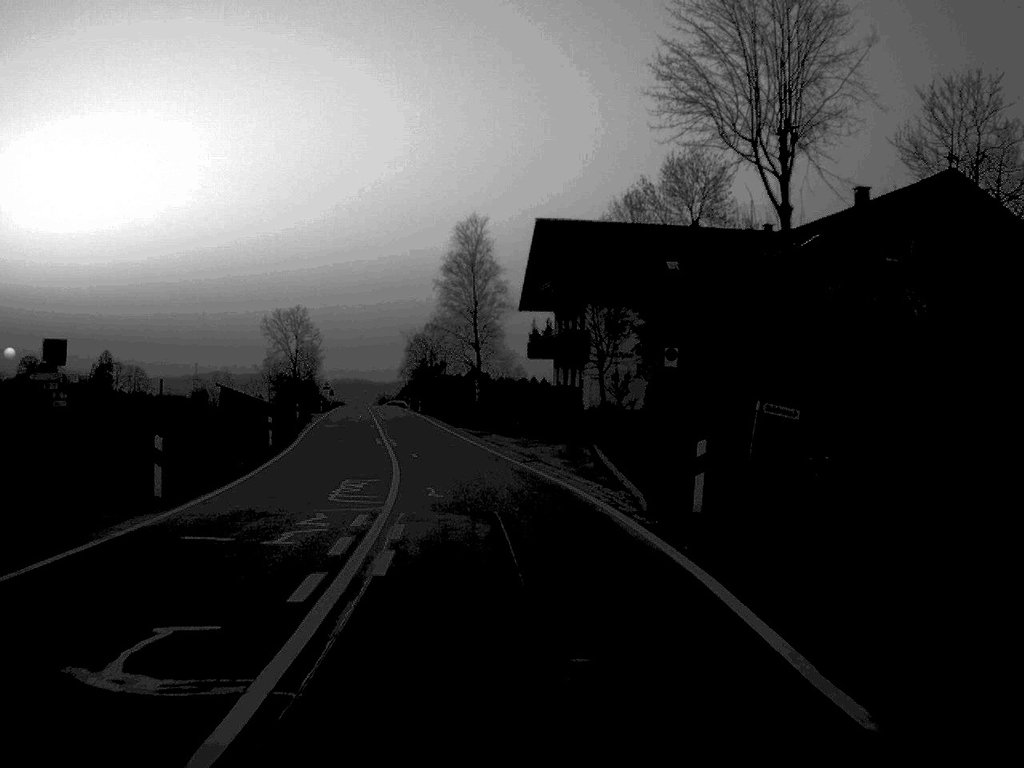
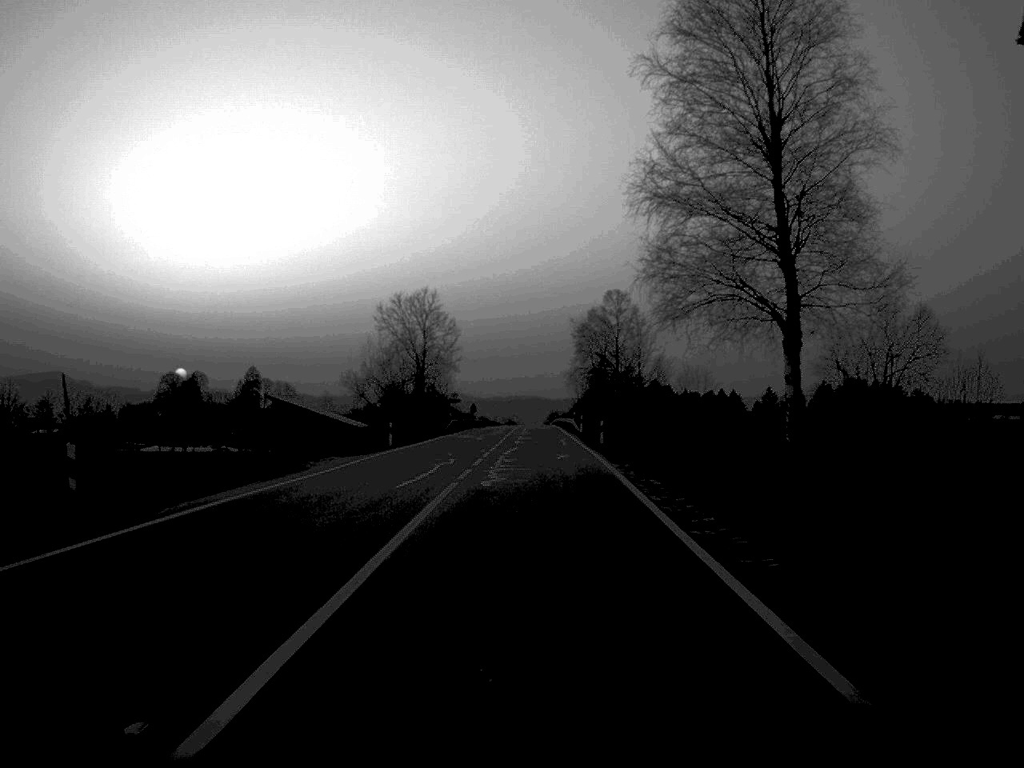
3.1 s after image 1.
(-5.0, +59.9) m; -8°
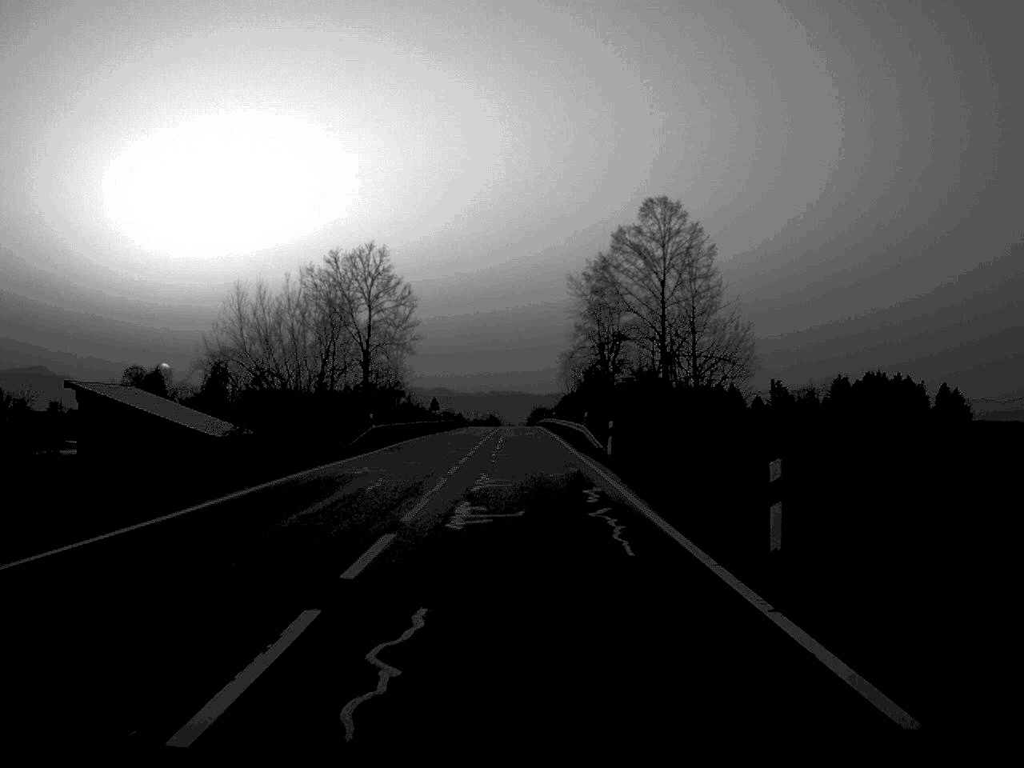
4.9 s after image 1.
(+0.3, +39.1) m; +1°
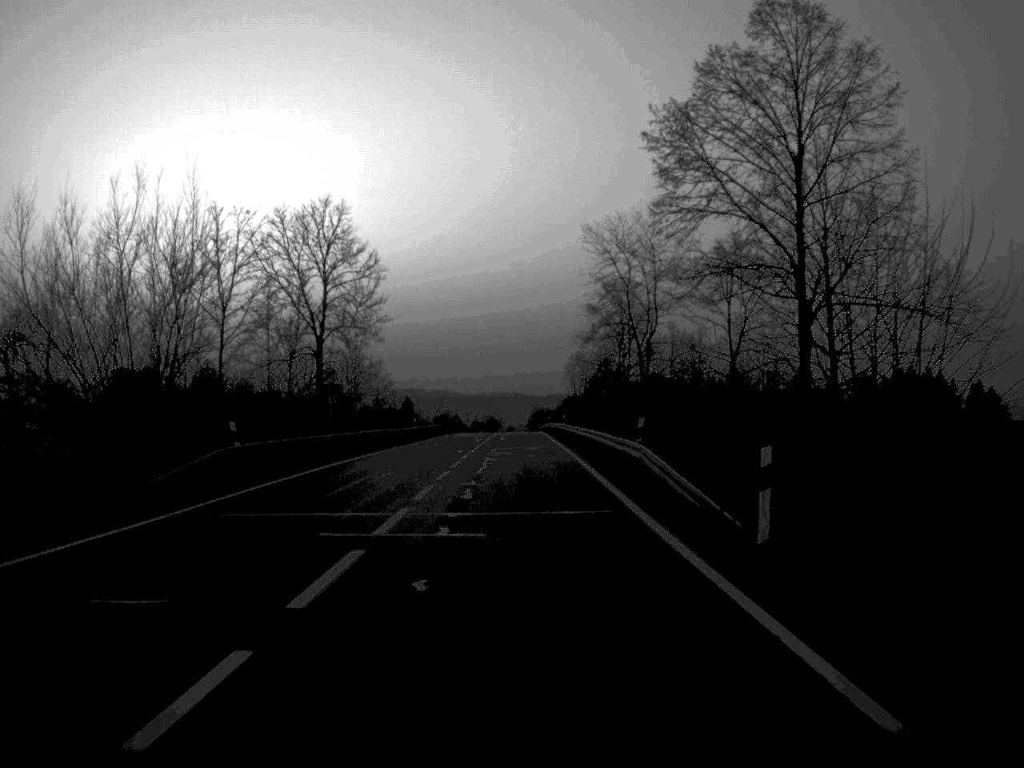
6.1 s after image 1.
(0.0, +25.6) m; 0°
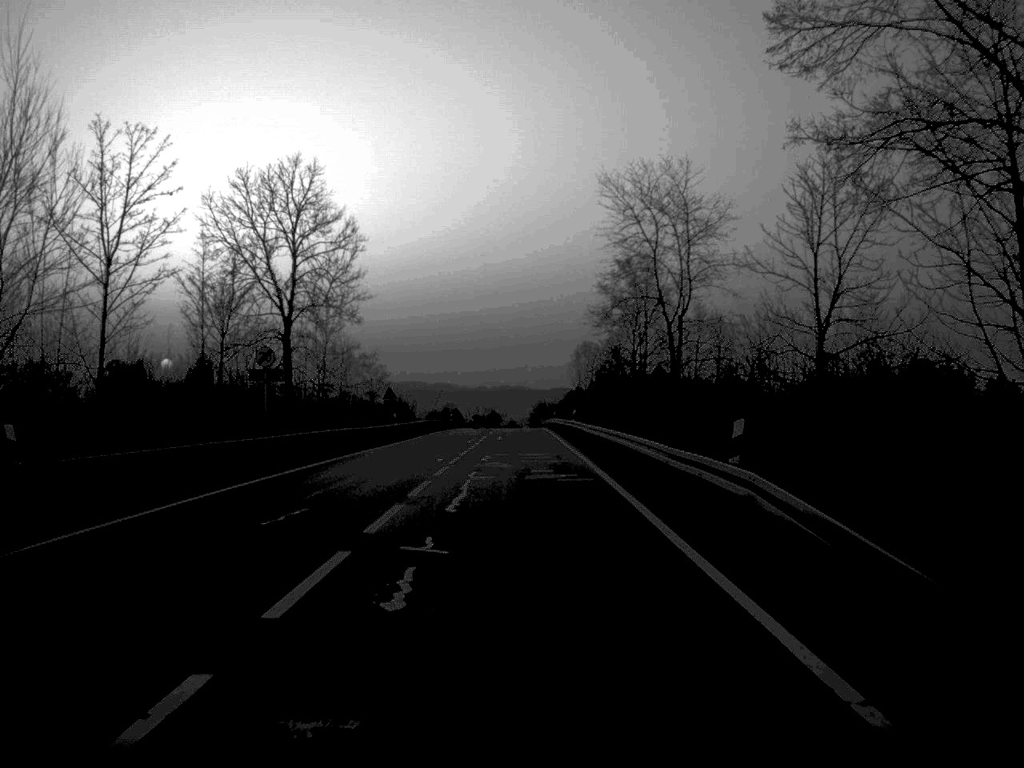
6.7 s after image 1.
(0.0, +12.7) m; 0°
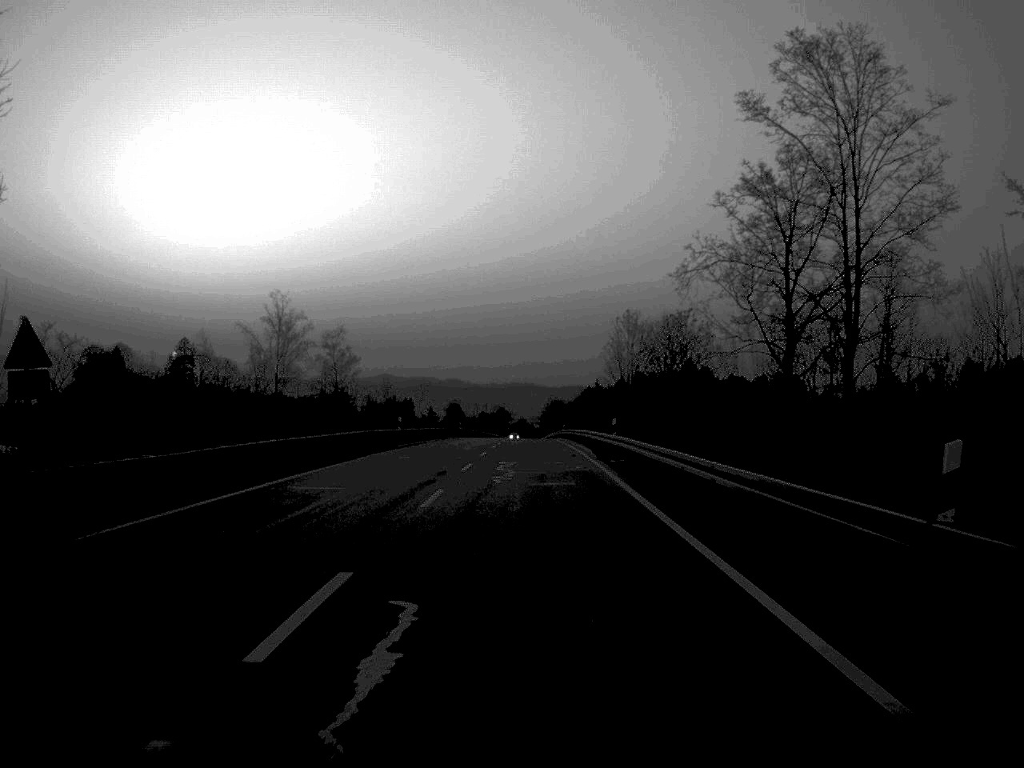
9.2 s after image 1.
(-0.3, +55.1) m; 0°
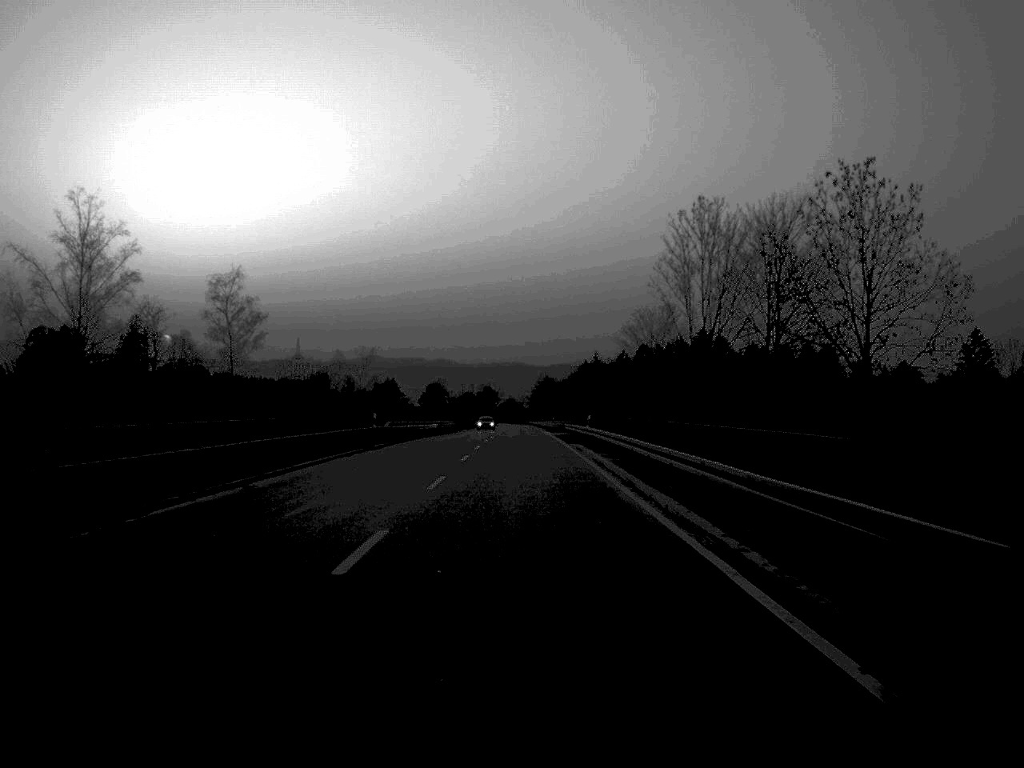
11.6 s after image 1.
(+0.3, +55.6) m; +1°
